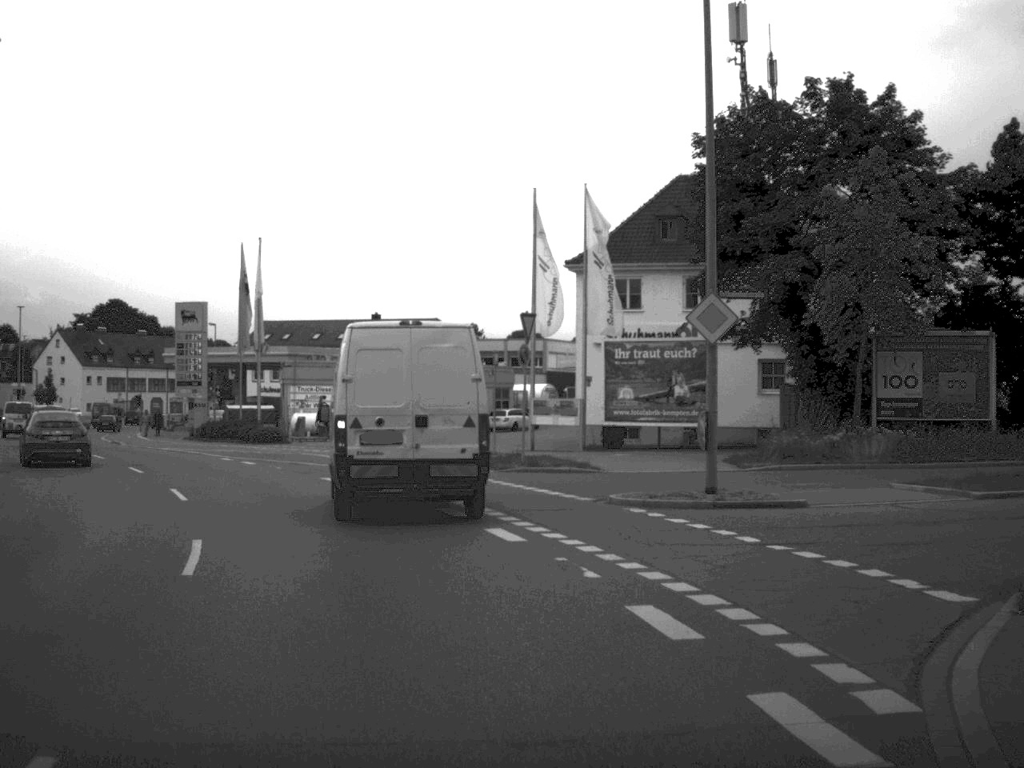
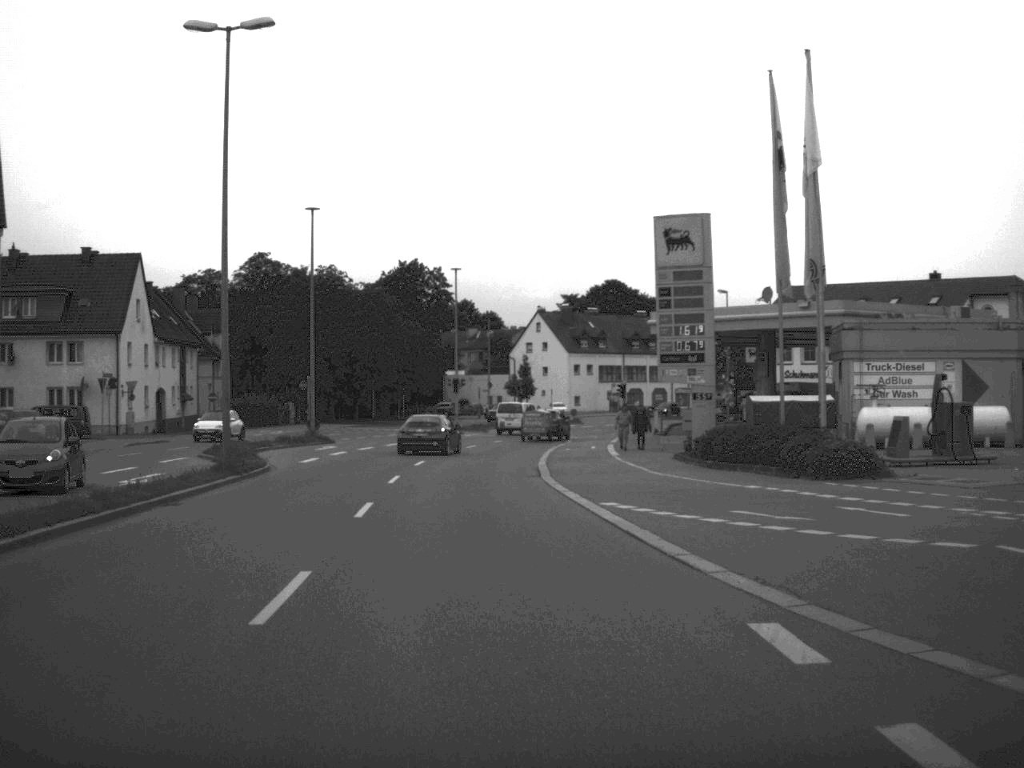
(-6.5, +28.6) m; -23°
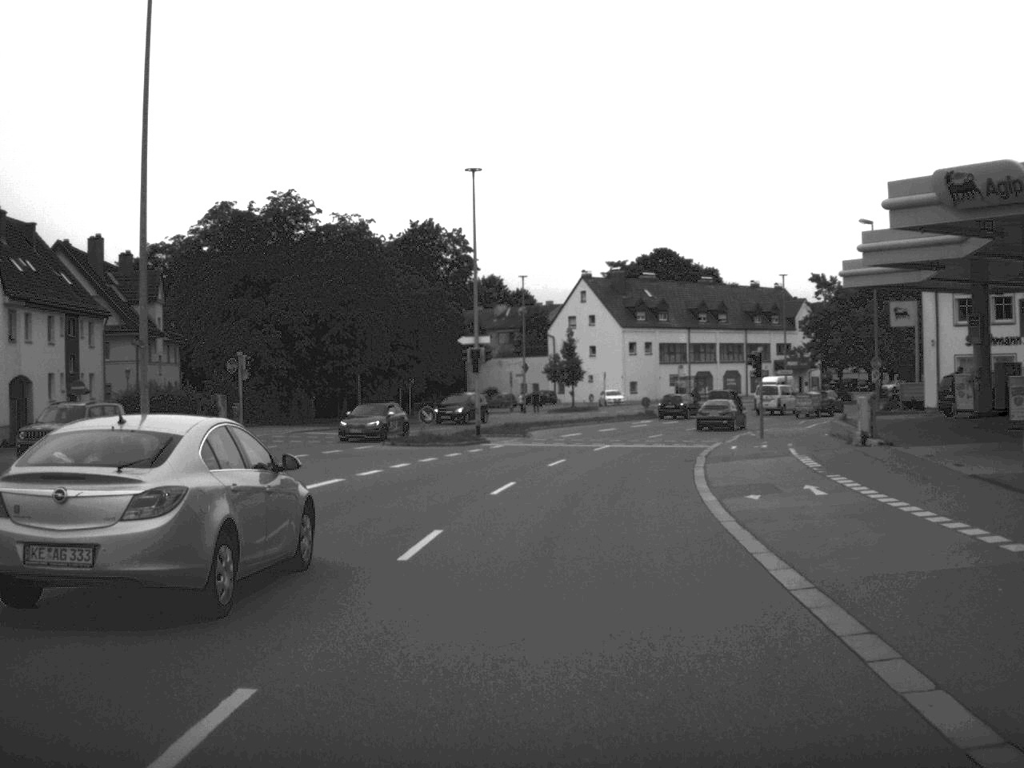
(-1.3, +31.7) m; -1°
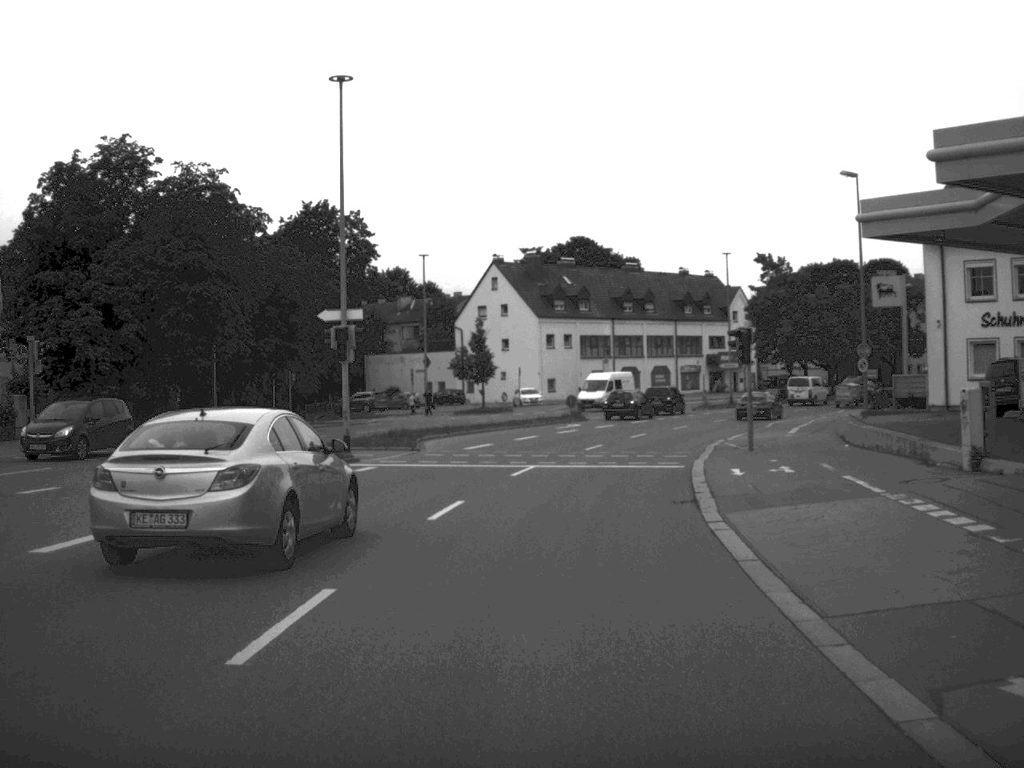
(+0.5, +14.0) m; +4°
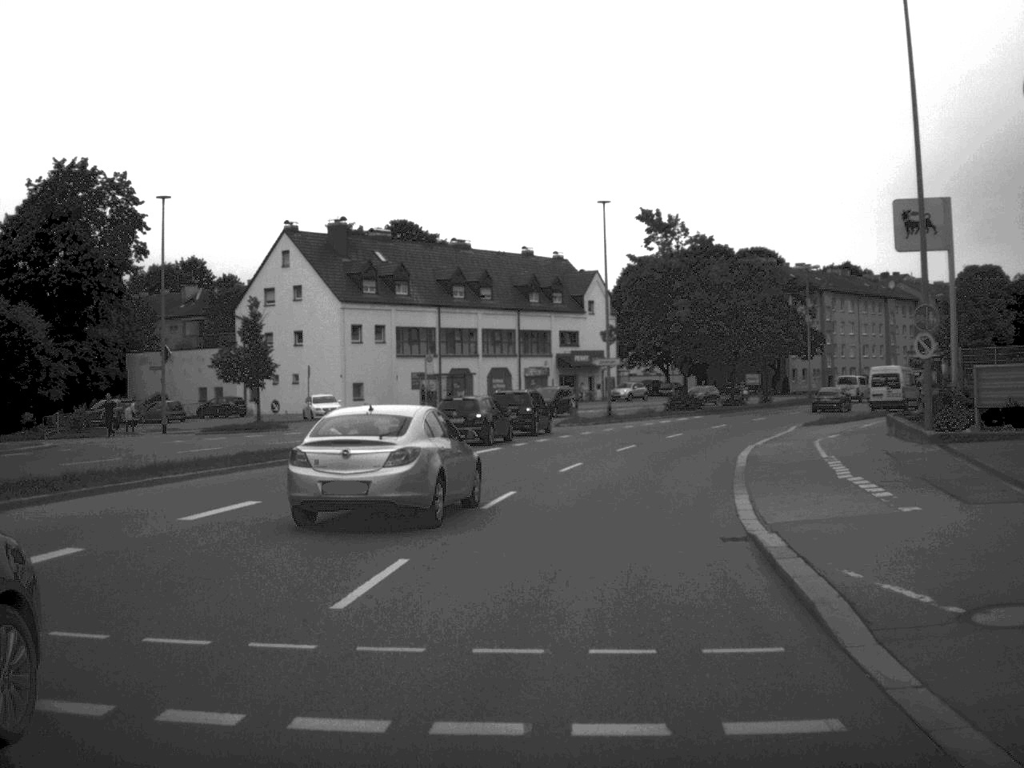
(+1.6, +26.6) m; +8°
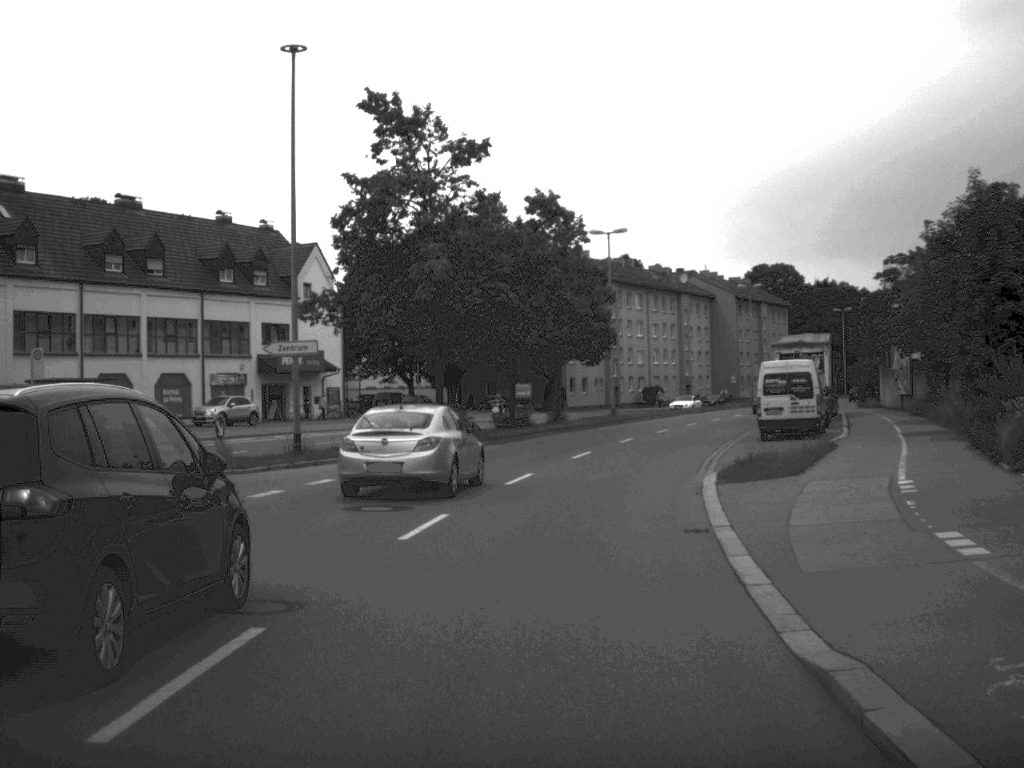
(+3.0, +28.7) m; +11°
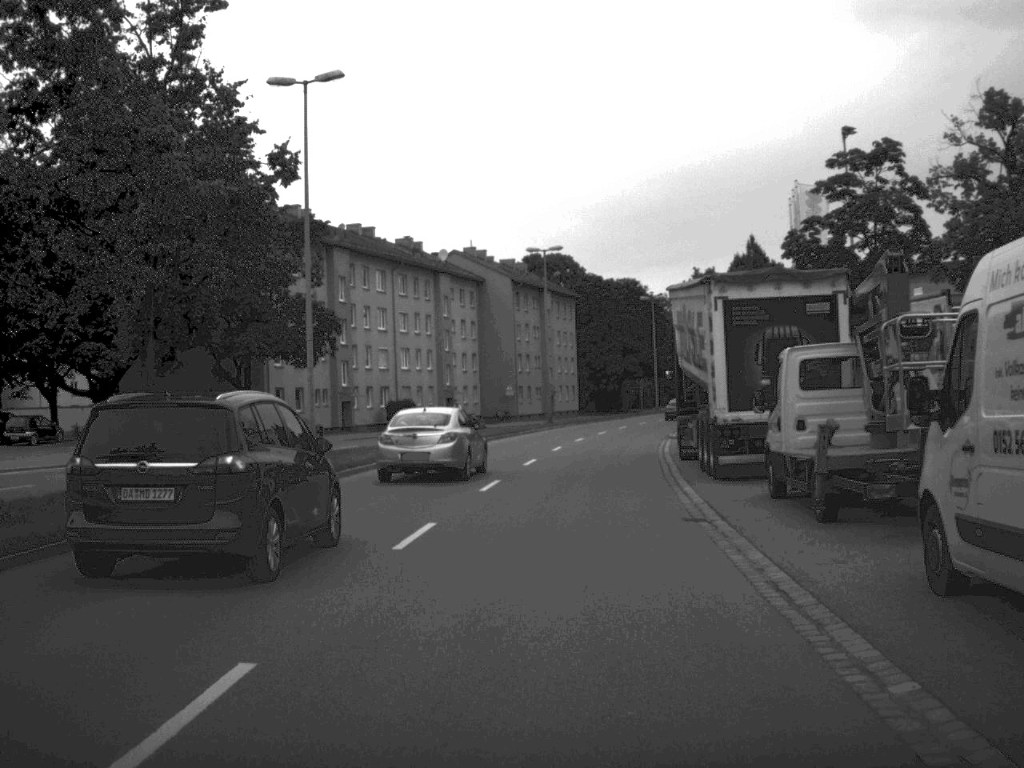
(+3.4, +35.7) m; +11°
